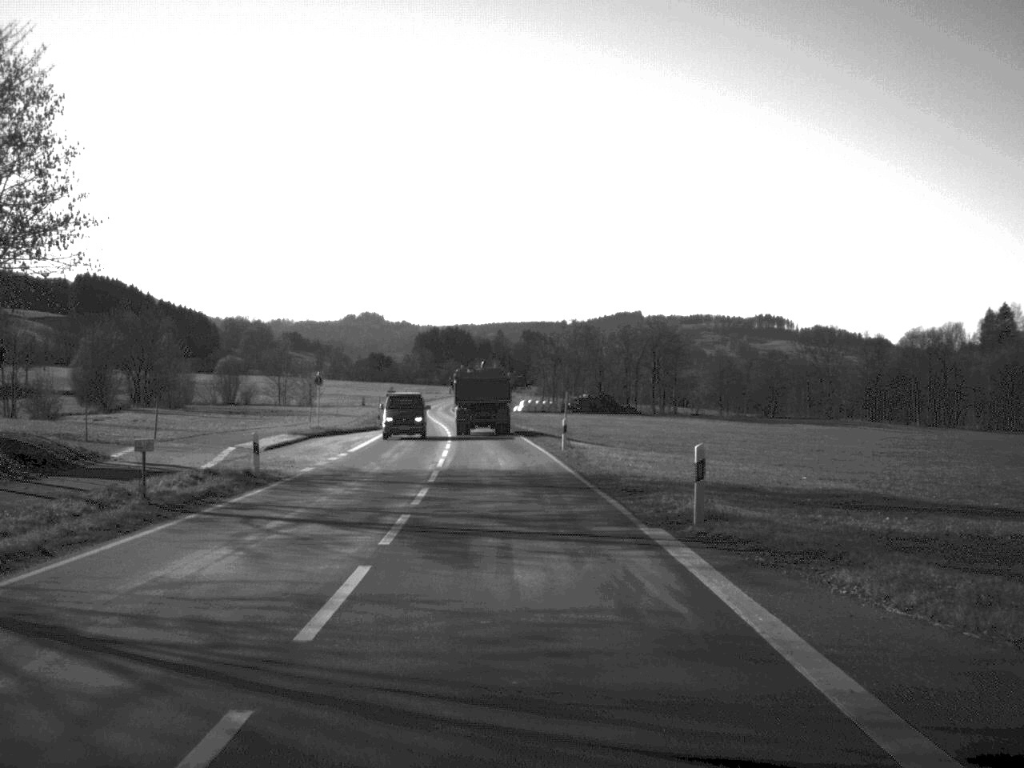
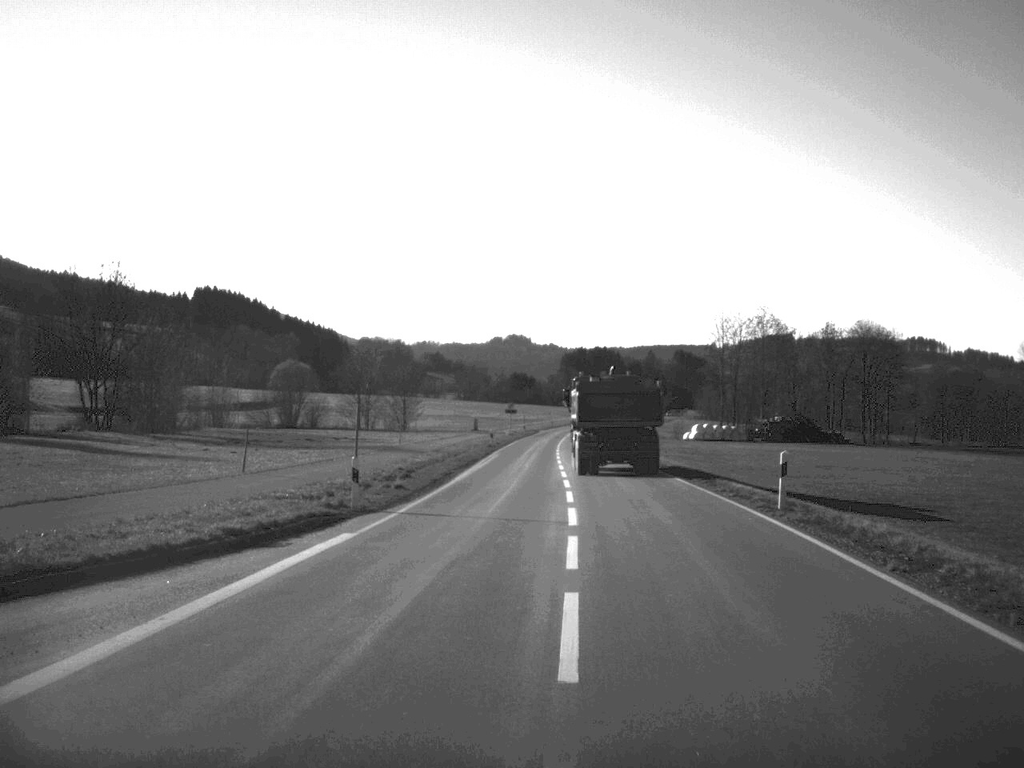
(-3.0, +54.7) m; -7°
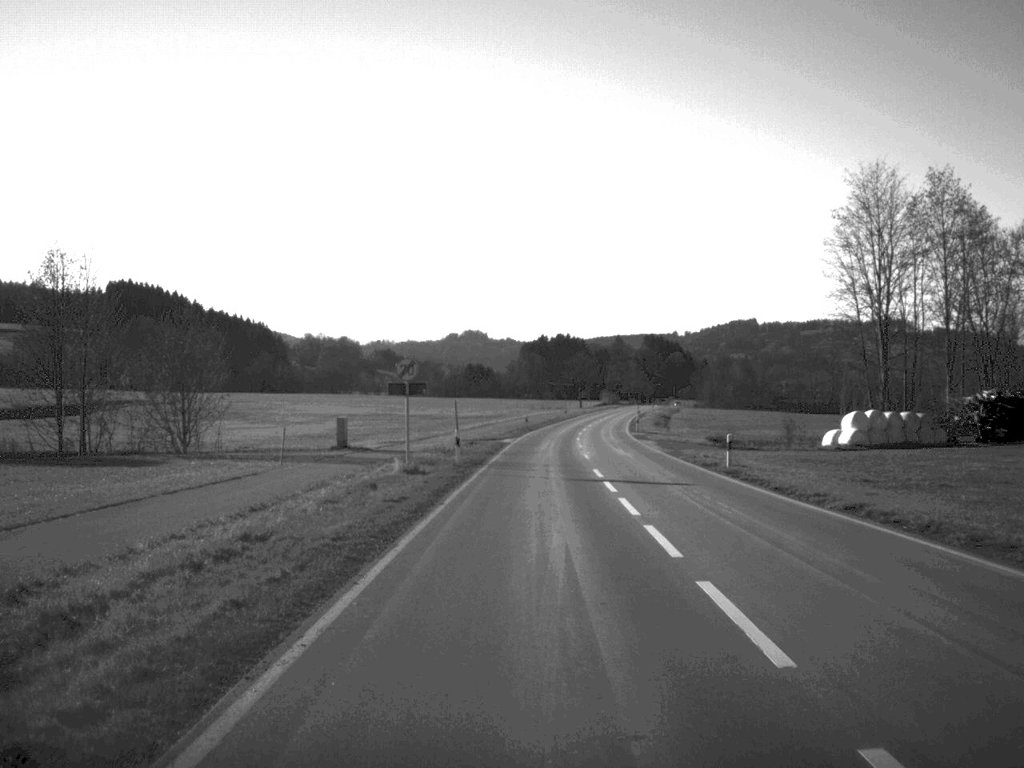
(+0.7, +84.2) m; +2°
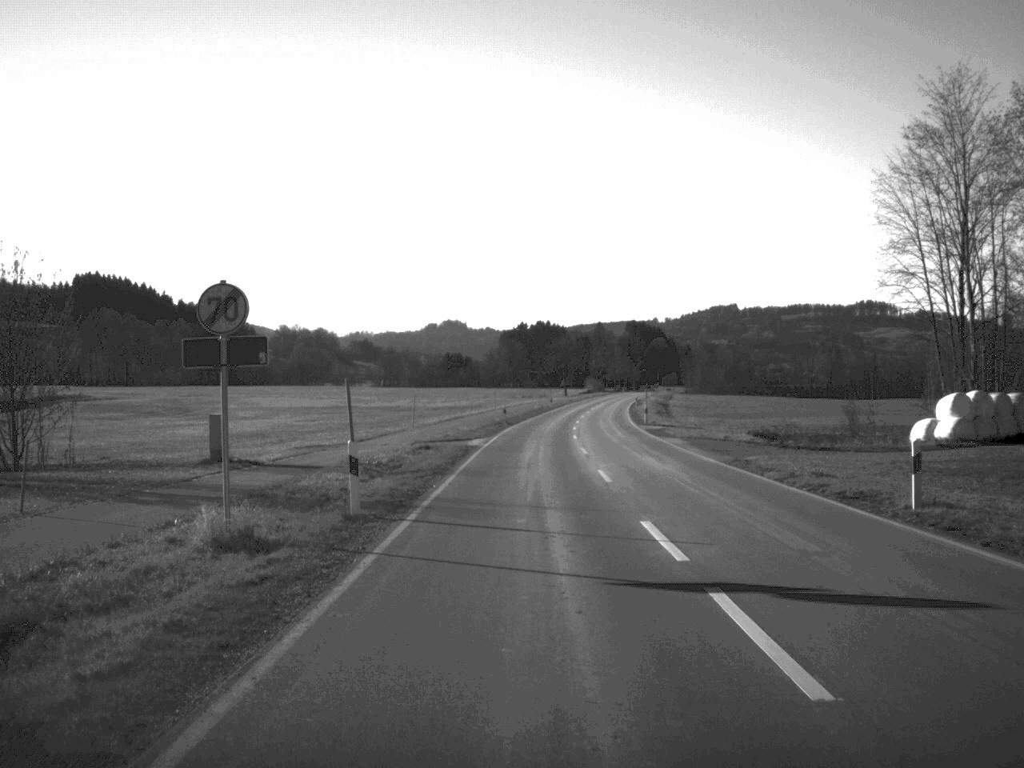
(+0.1, +19.0) m; +1°
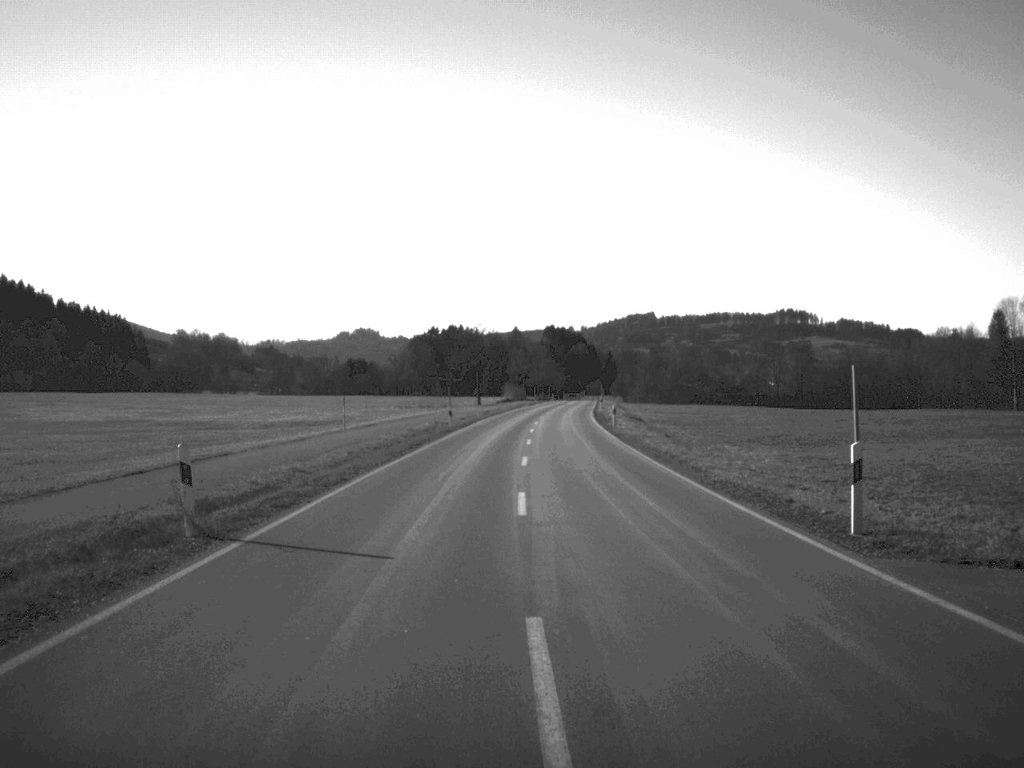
(+1.8, +55.0) m; +4°
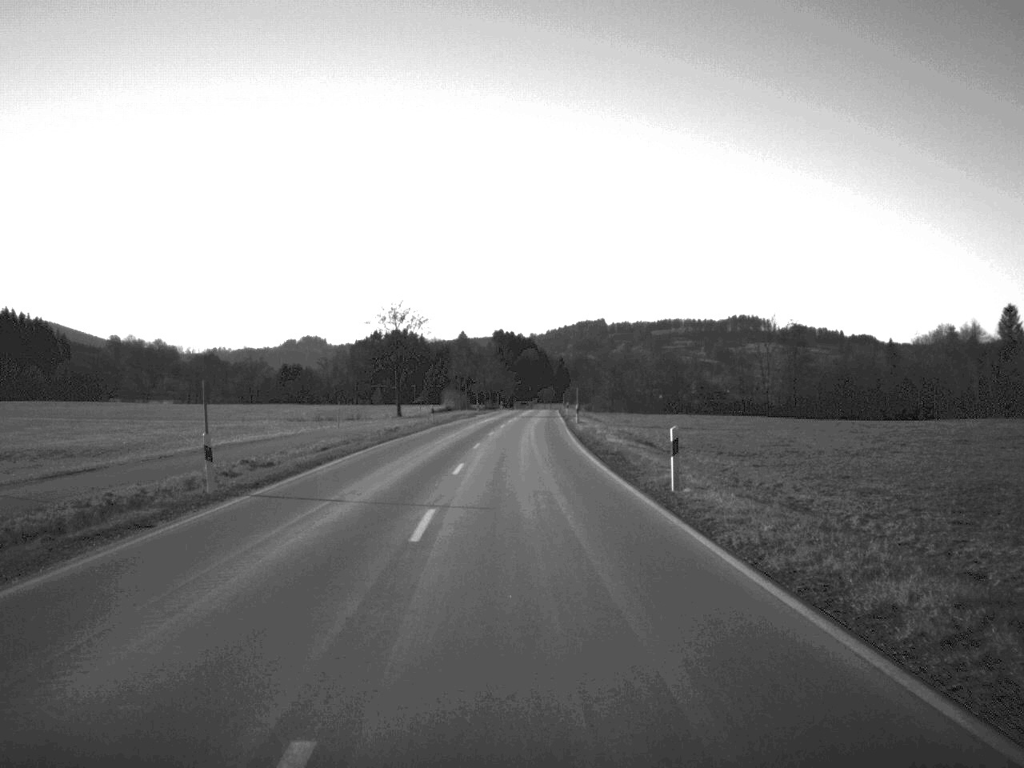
(+0.9, +39.1) m; +2°
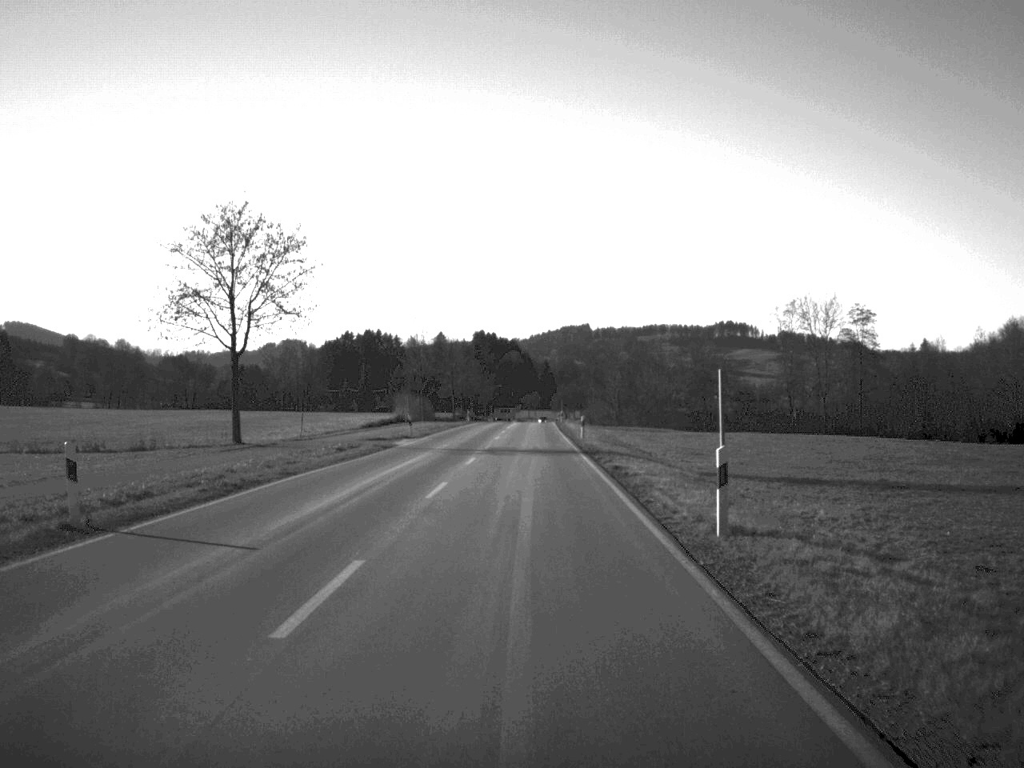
(+0.3, +53.2) m; +1°
